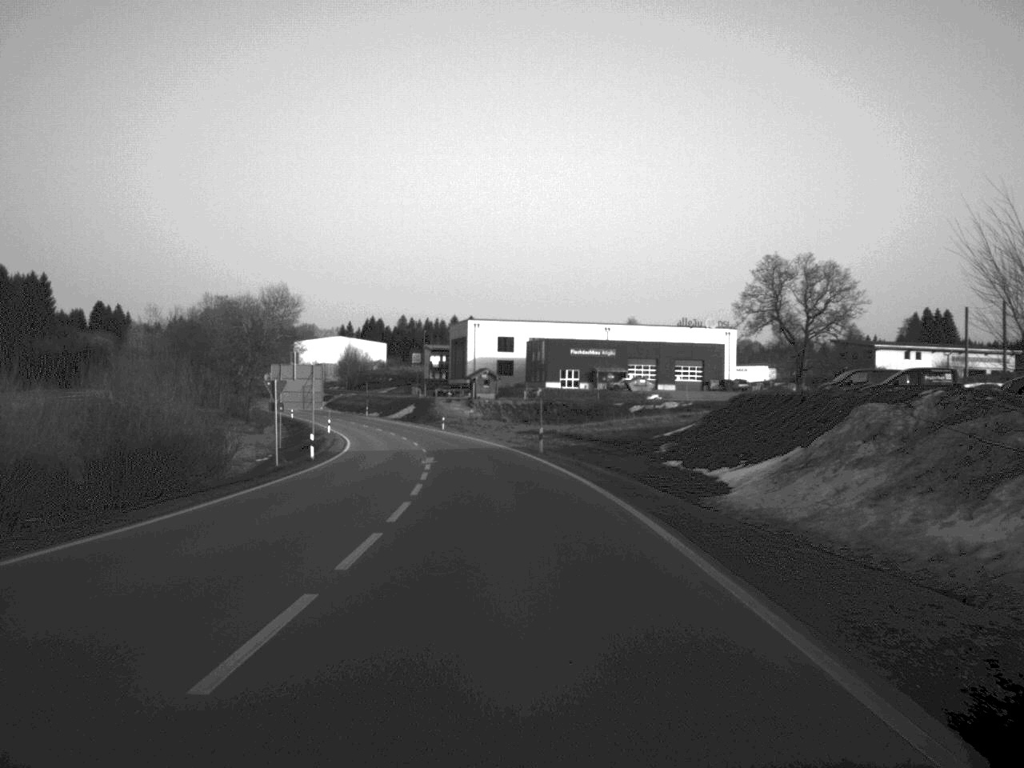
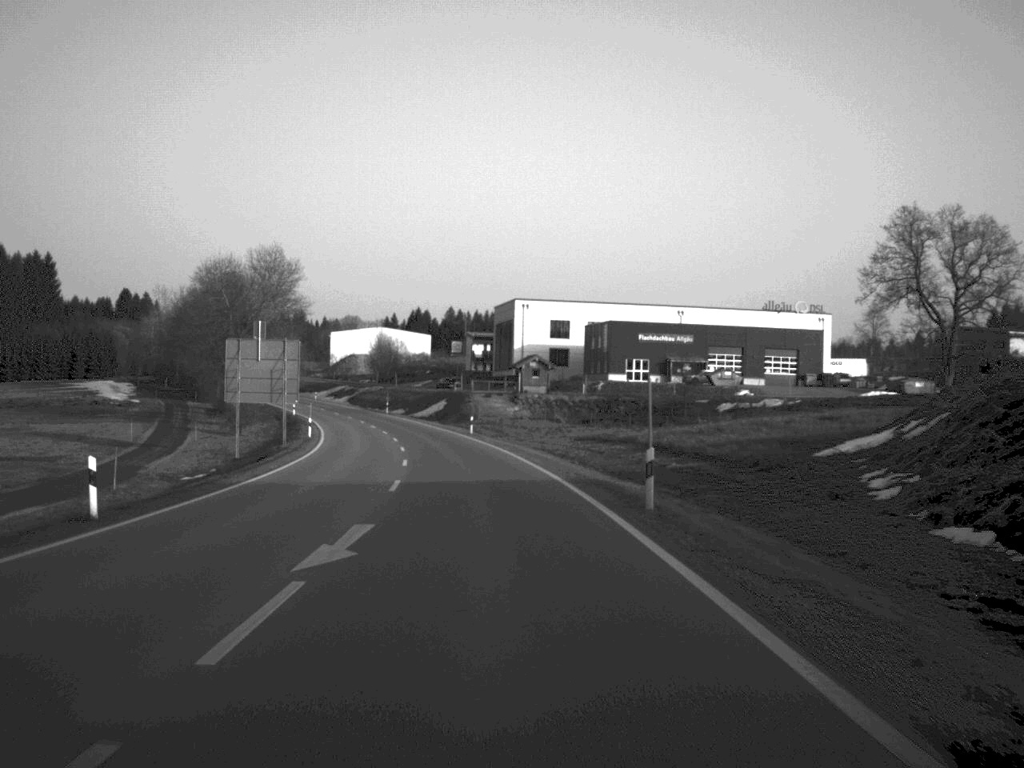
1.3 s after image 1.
(-0.5, +29.2) m; -2°
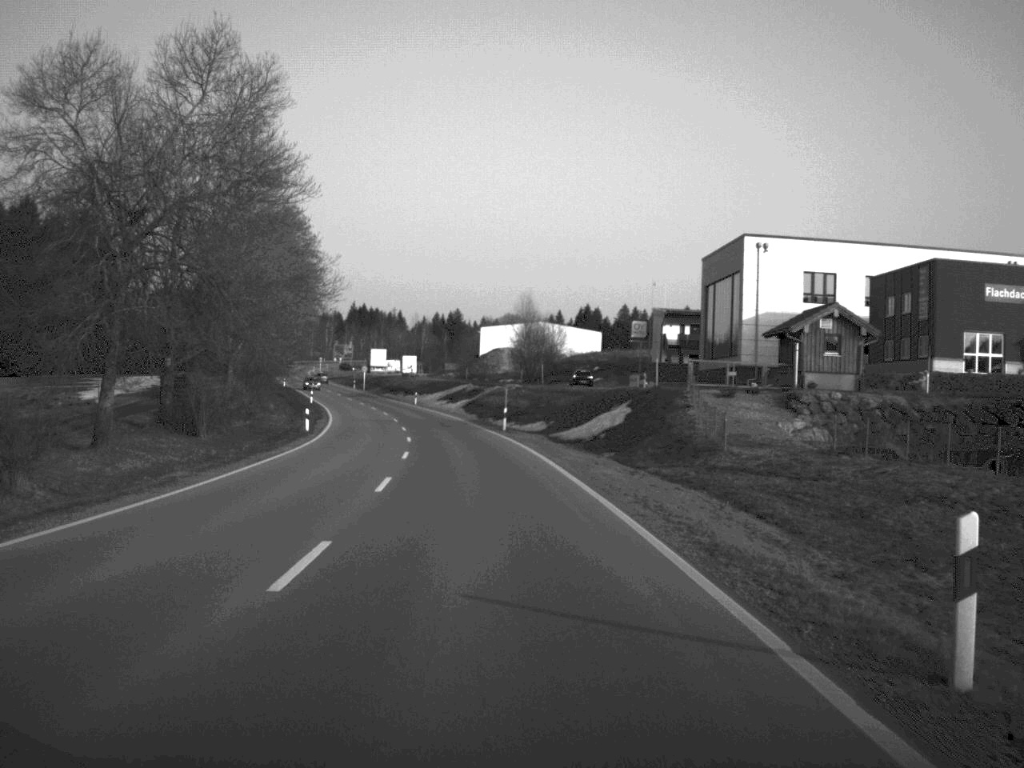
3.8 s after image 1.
(-4.3, +63.4) m; -8°
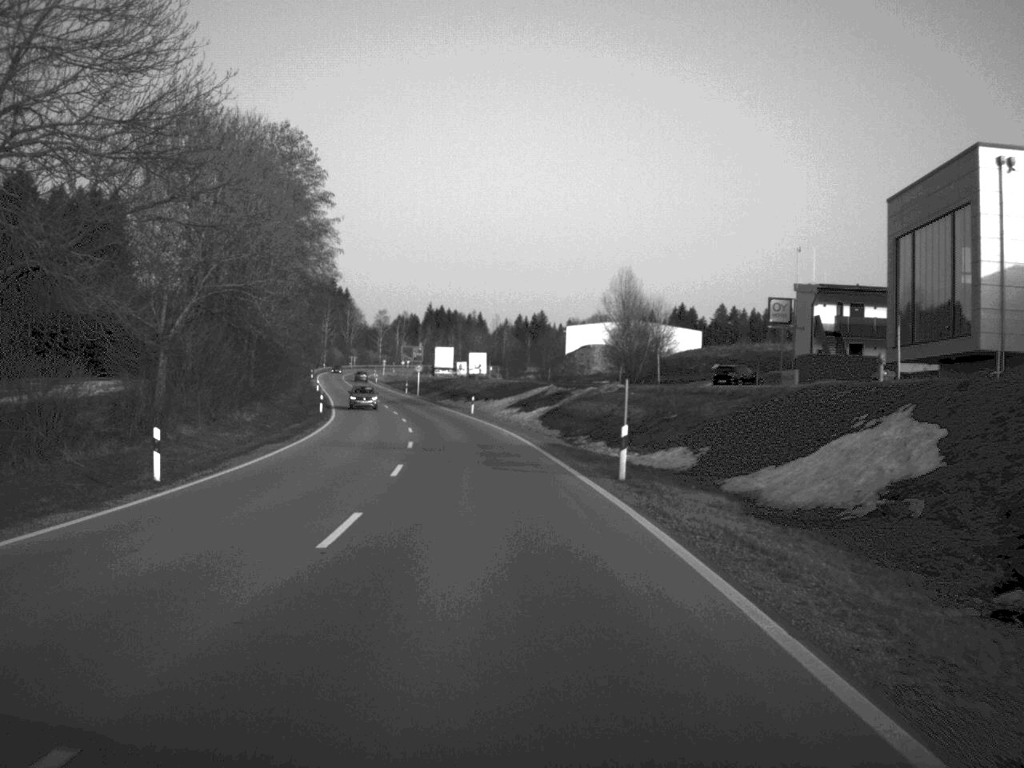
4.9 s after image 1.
(-1.1, +33.2) m; -4°
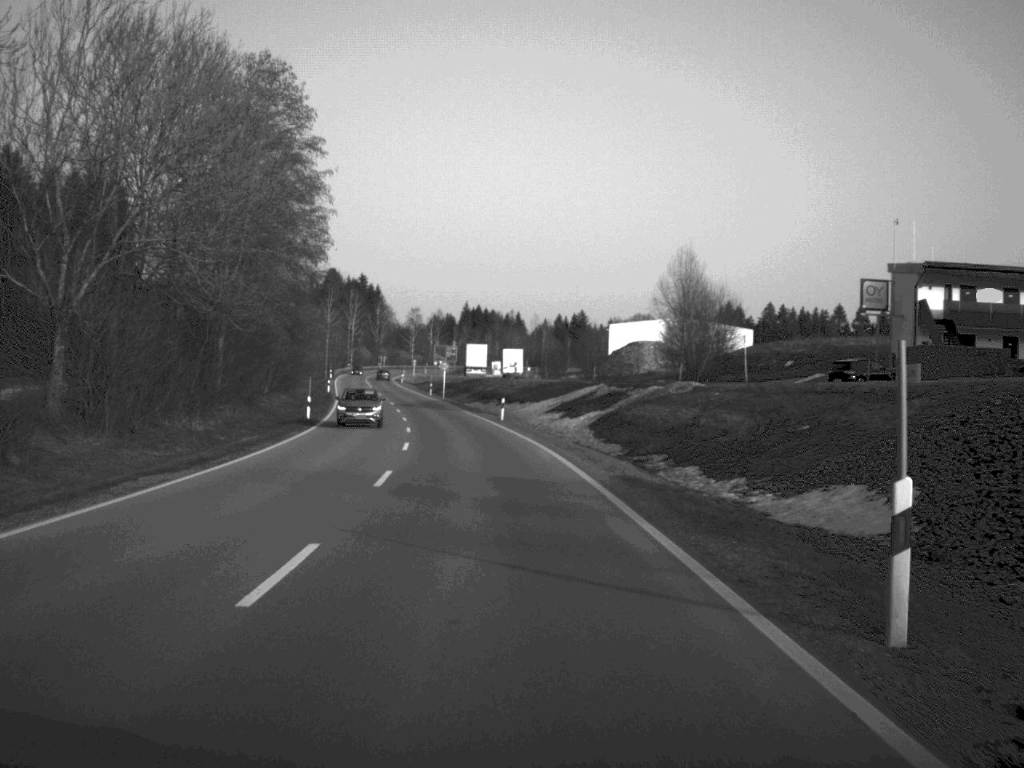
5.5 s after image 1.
(-0.2, +16.2) m; -2°
